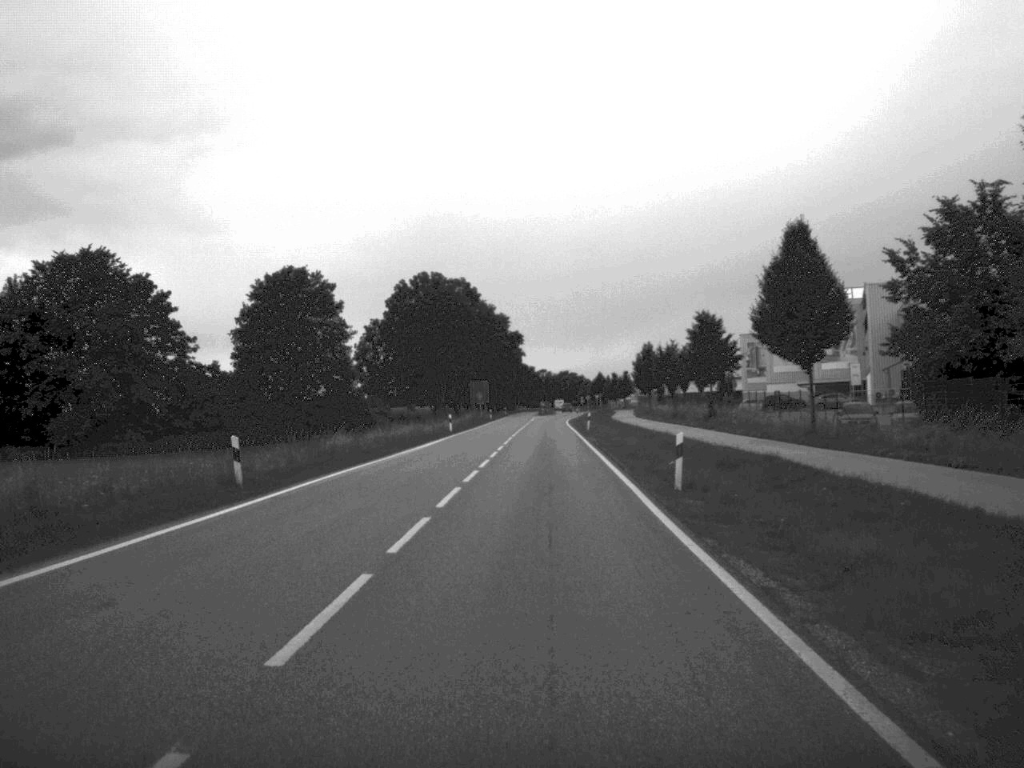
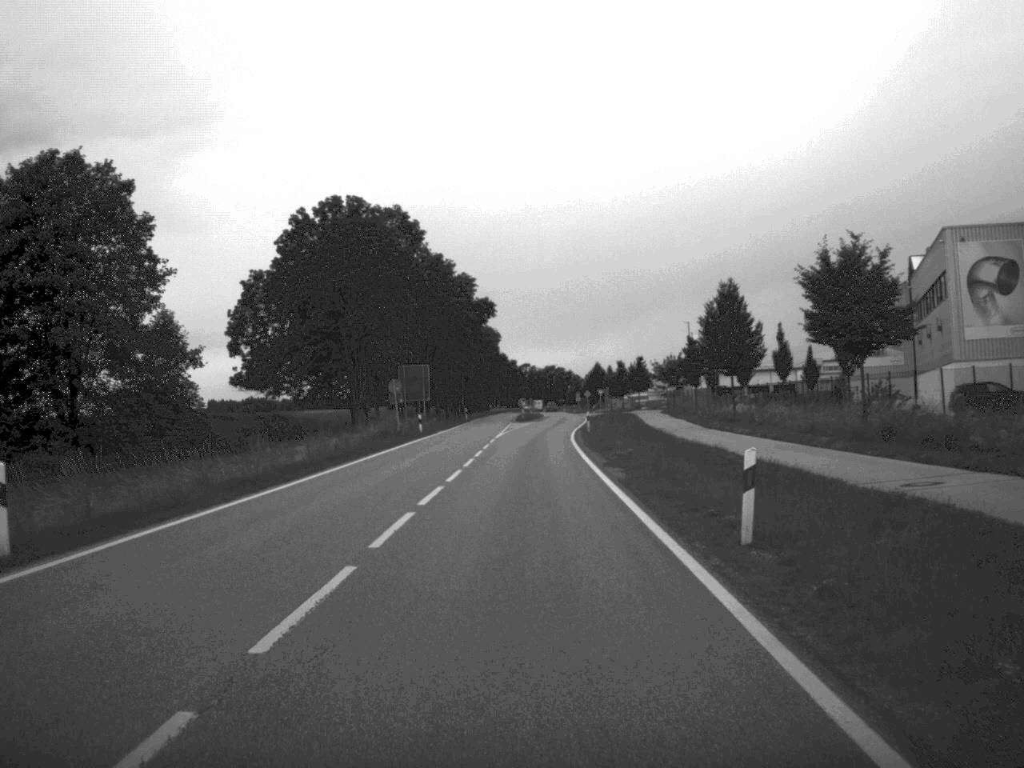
(+0.9, +59.1) m; +1°
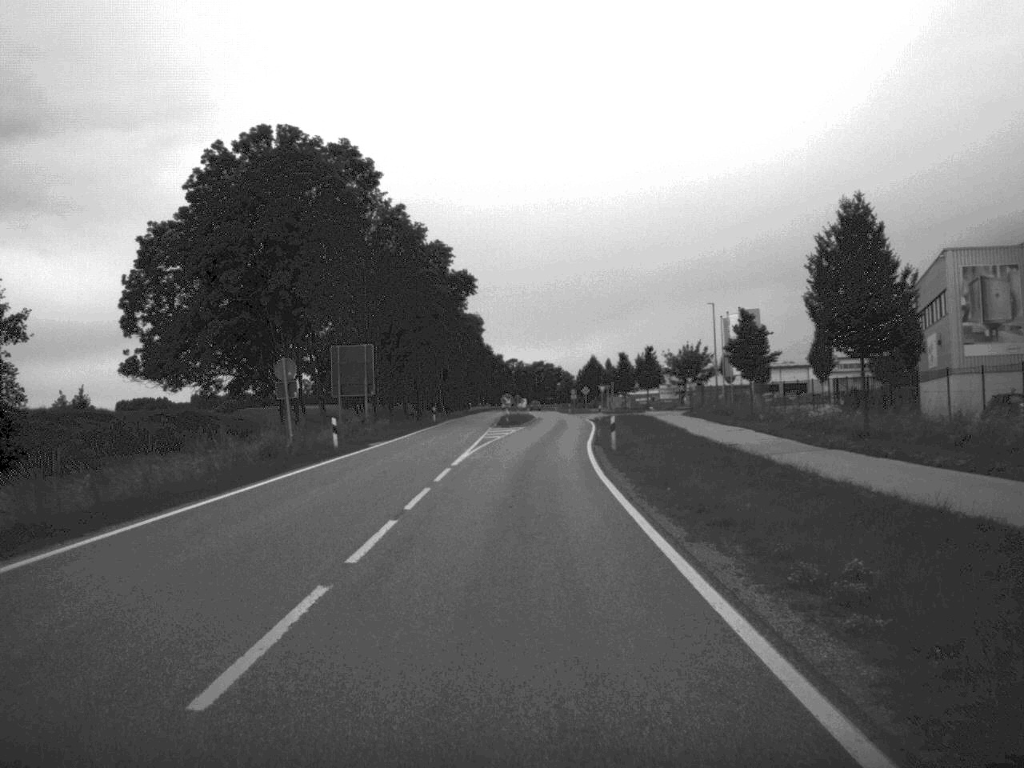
(0.0, +25.1) m; +1°
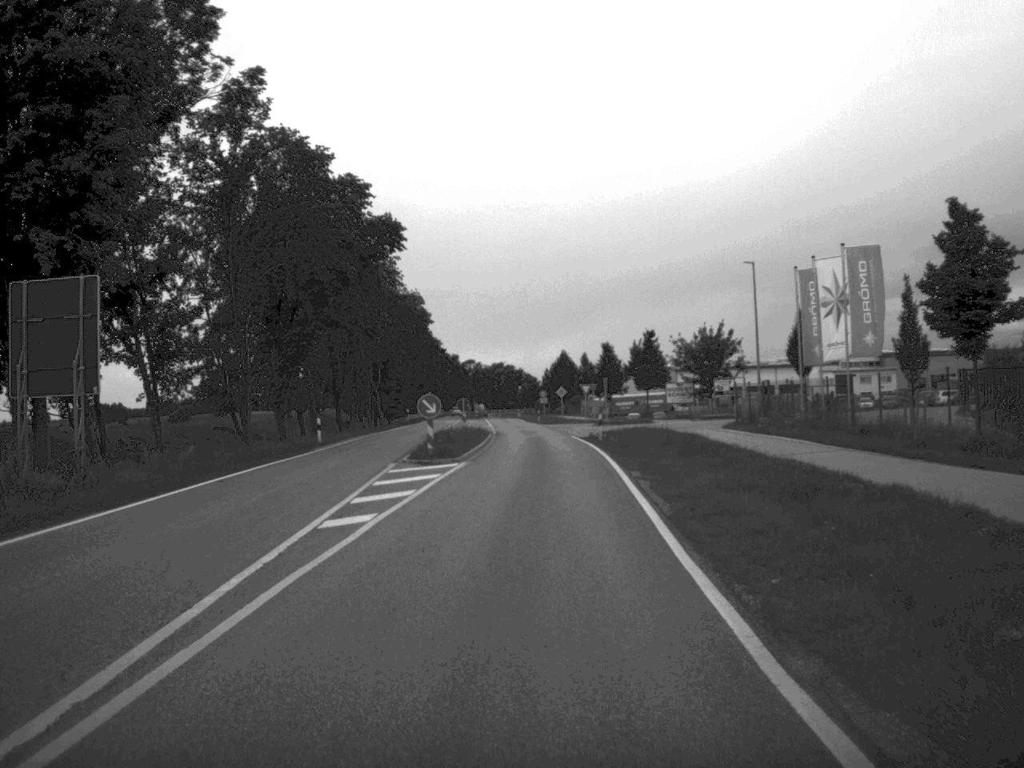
(+0.4, +34.6) m; +2°
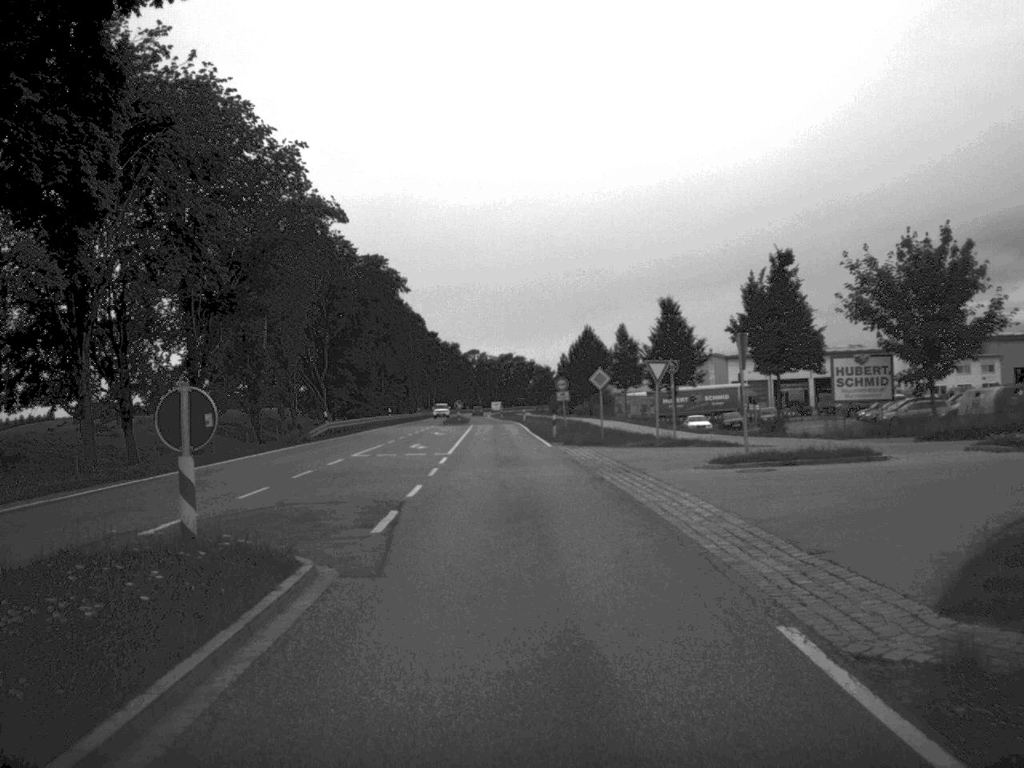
(+0.3, +47.3) m; -1°
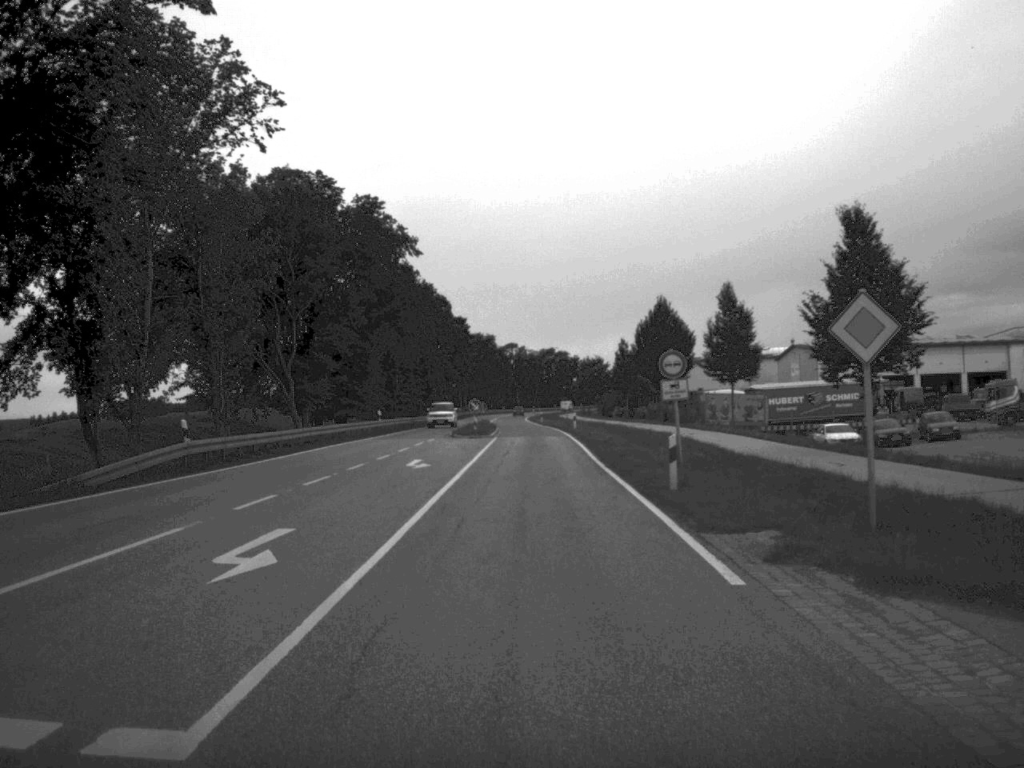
(-0.6, +32.6) m; -2°
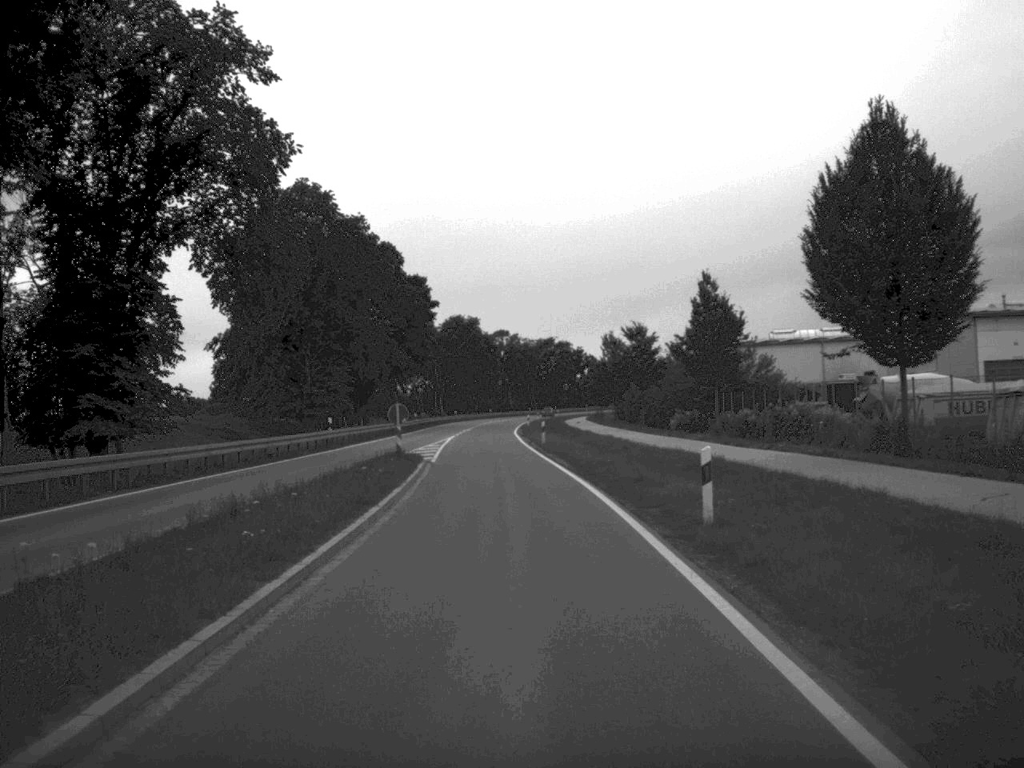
(+0.4, +55.8) m; 0°
